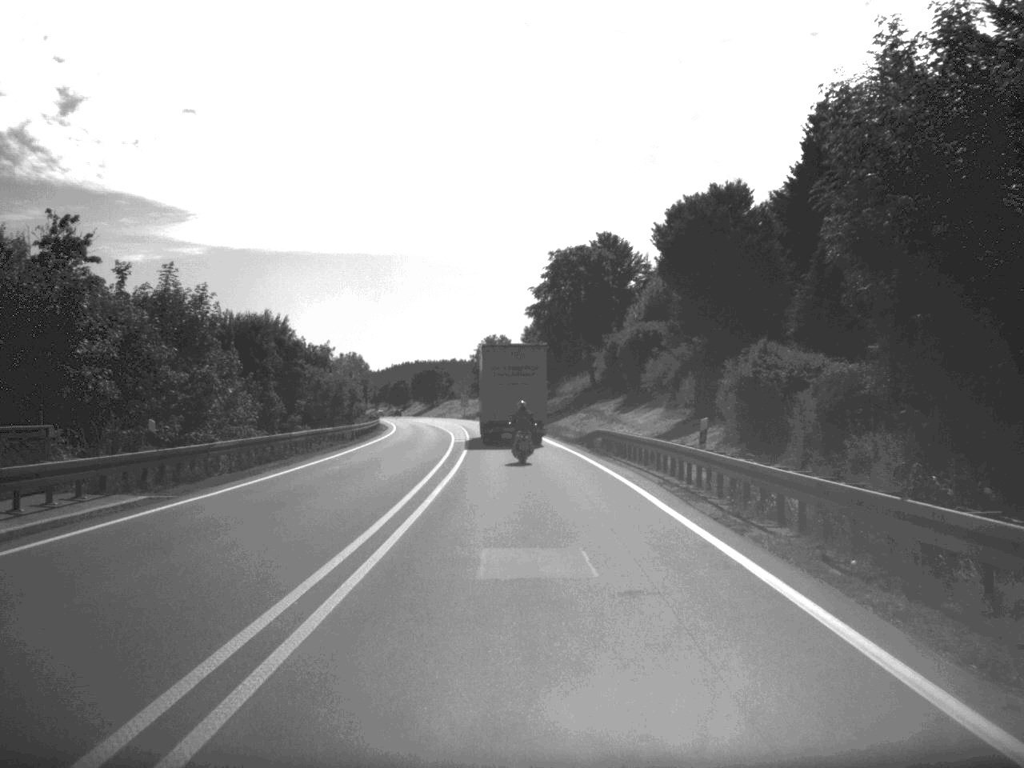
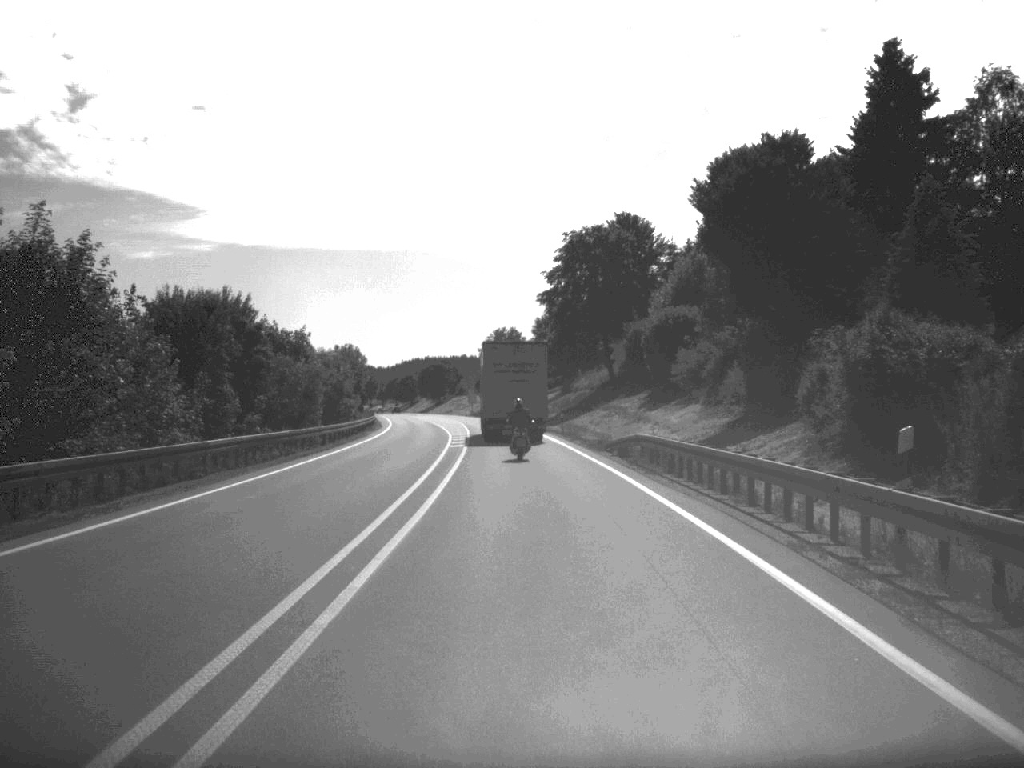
(-0.1, +11.7) m; -1°
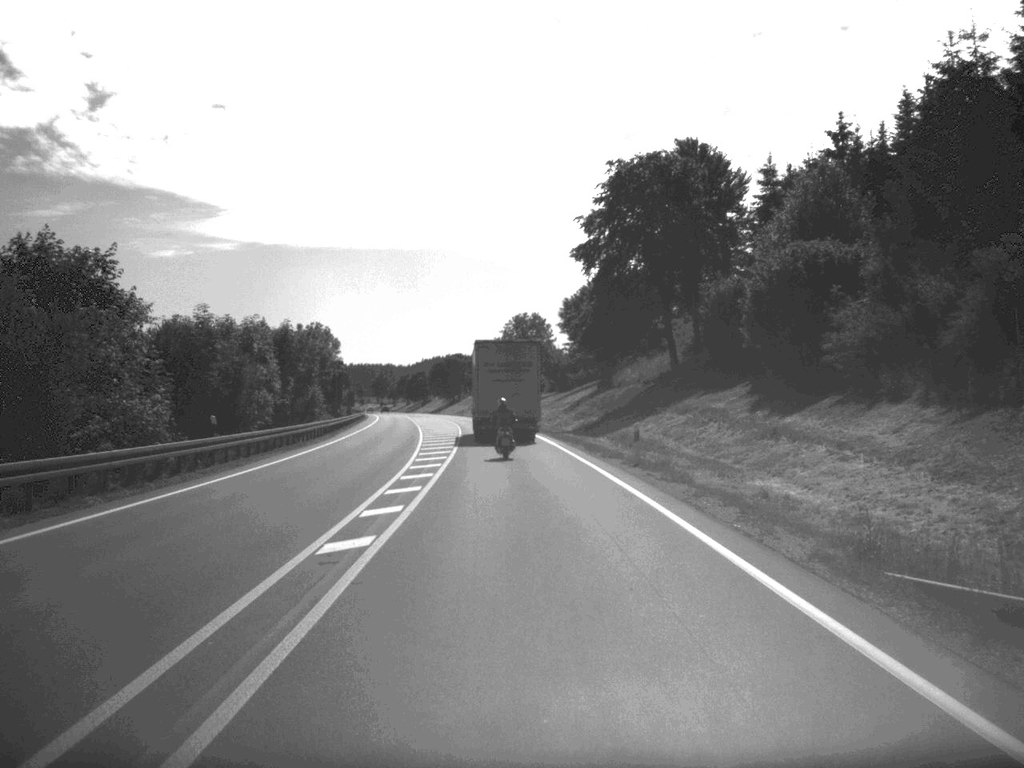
(-0.4, +33.4) m; -1°
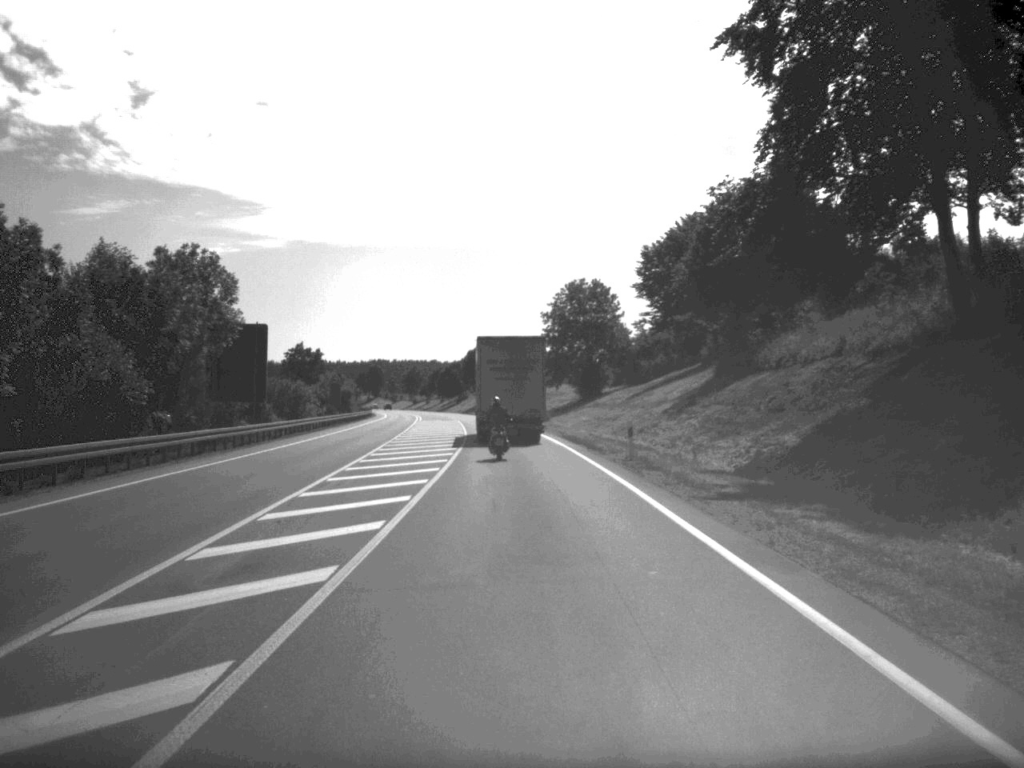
(-1.0, +47.8) m; -2°
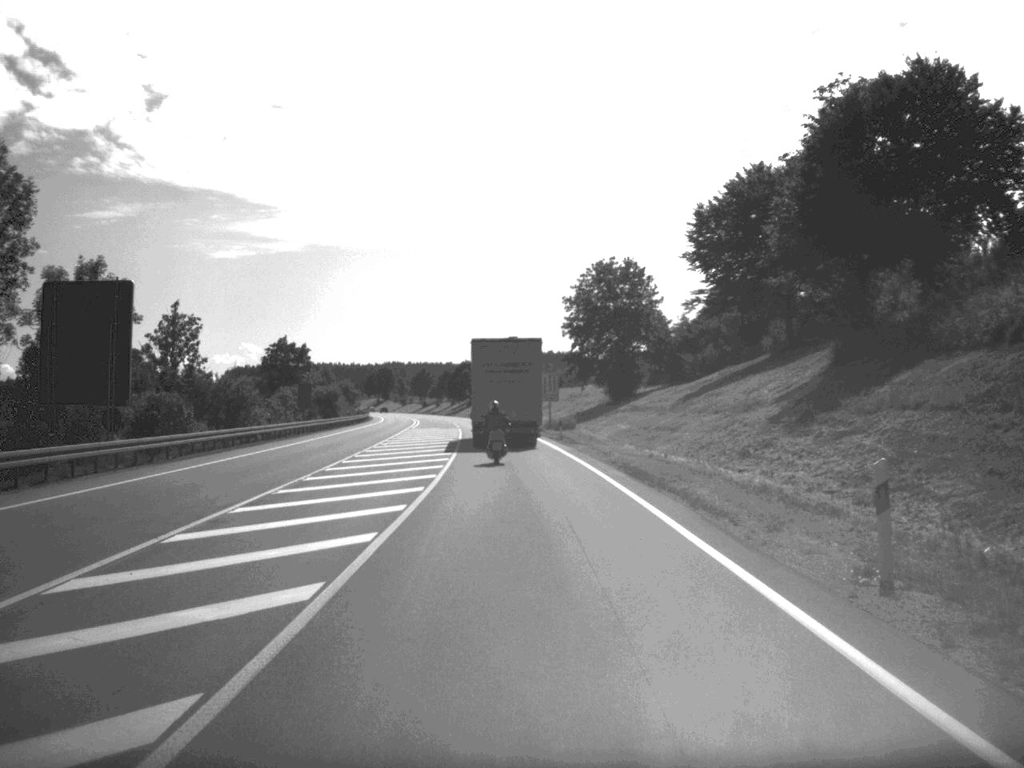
(-0.2, +23.2) m; -1°
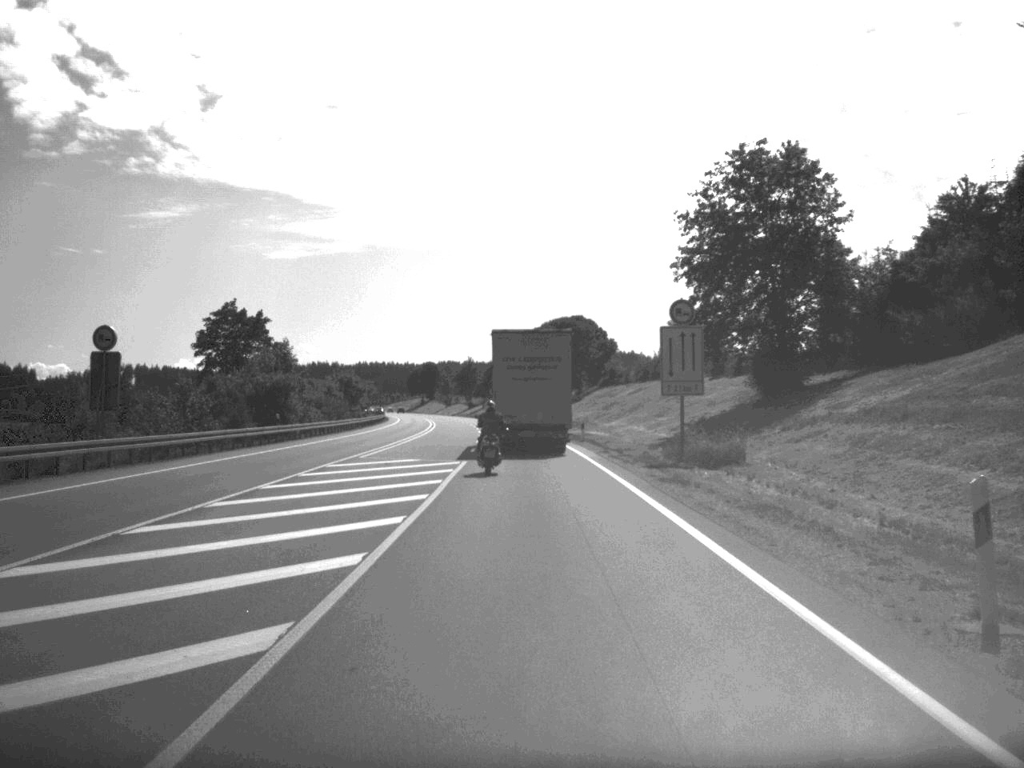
(-1.2, +51.5) m; -3°
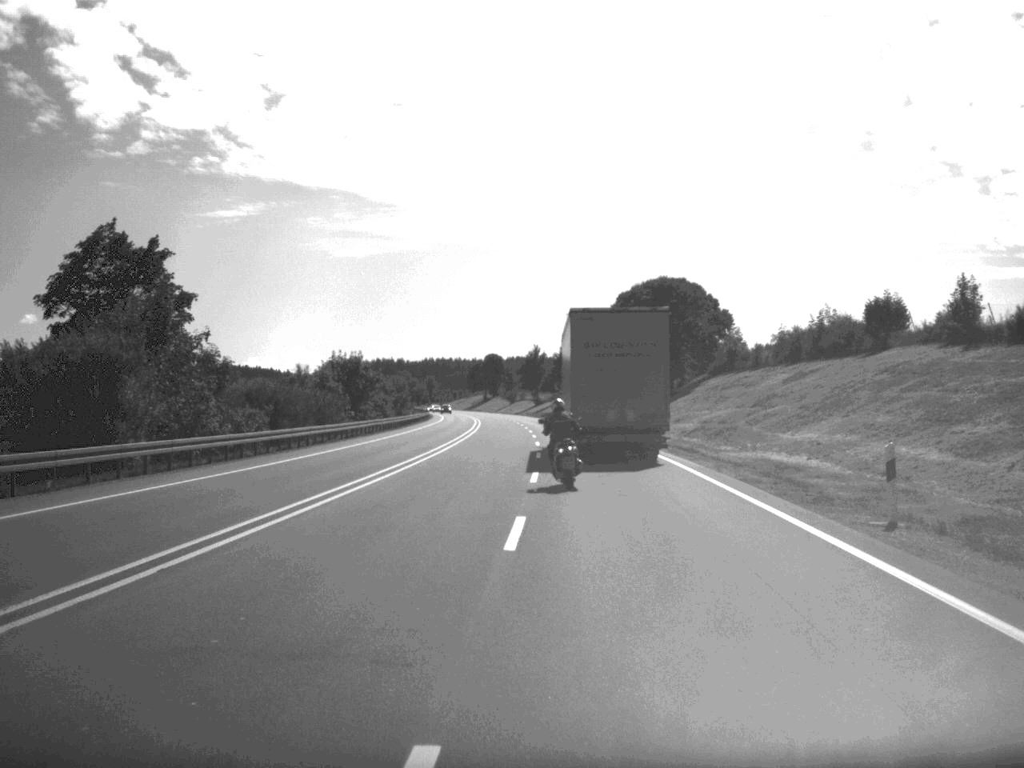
(-1.2, +42.5) m; -3°
